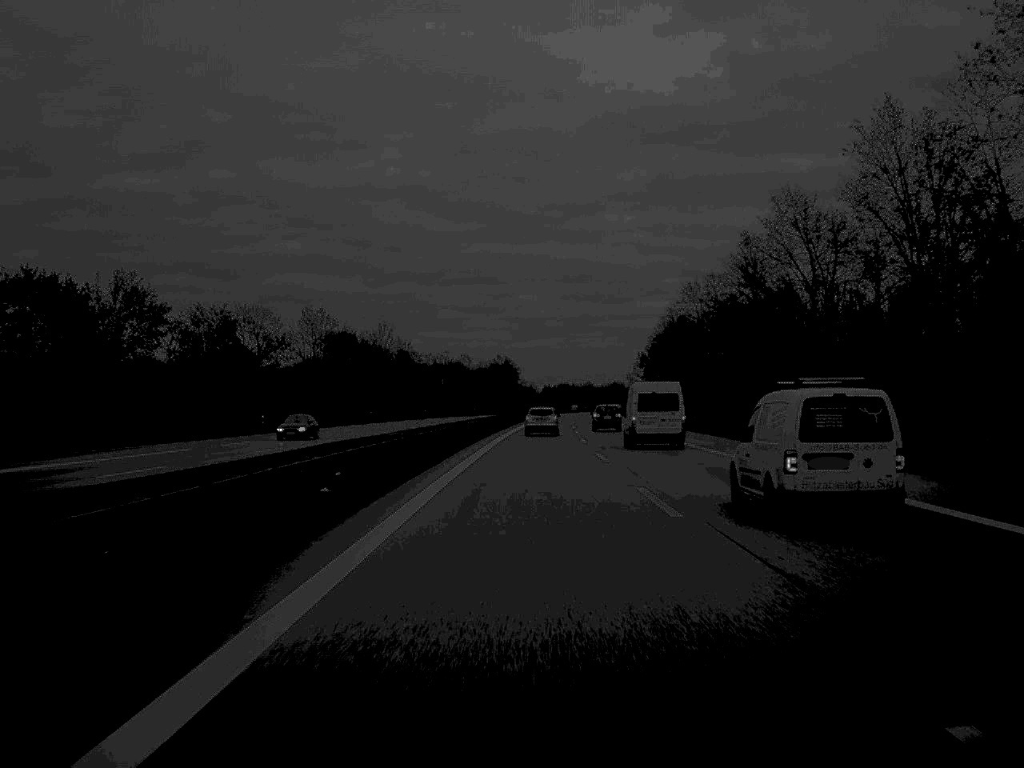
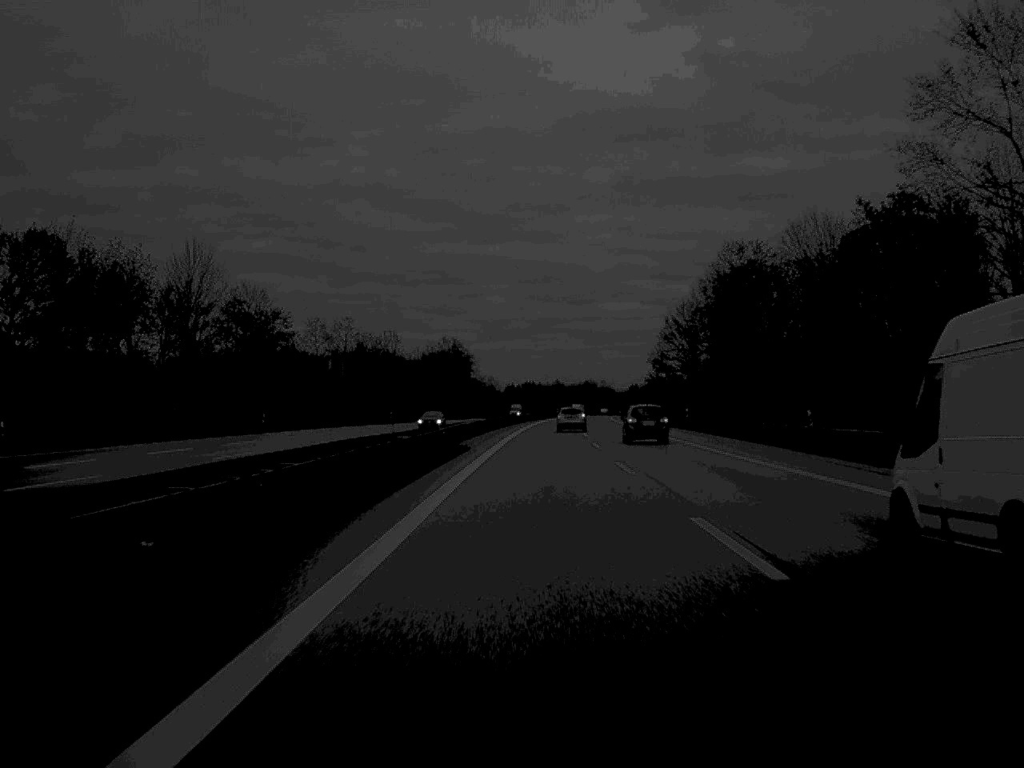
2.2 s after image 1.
(+1.4, +96.5) m; +2°
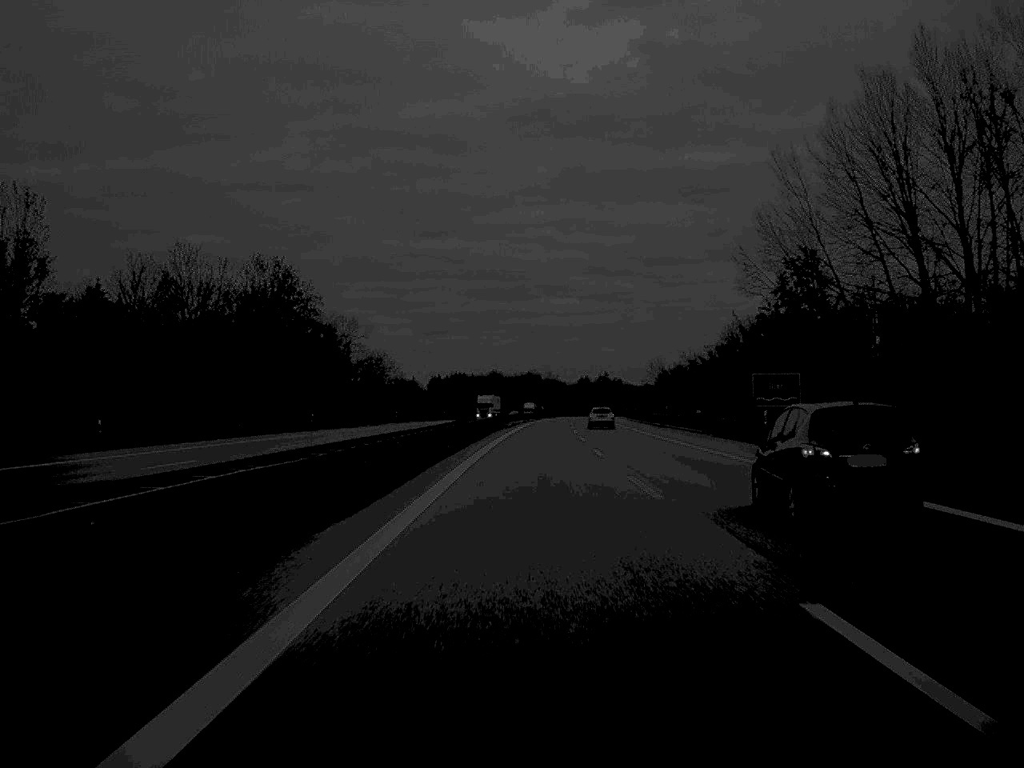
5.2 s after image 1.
(+3.4, +132.6) m; +3°
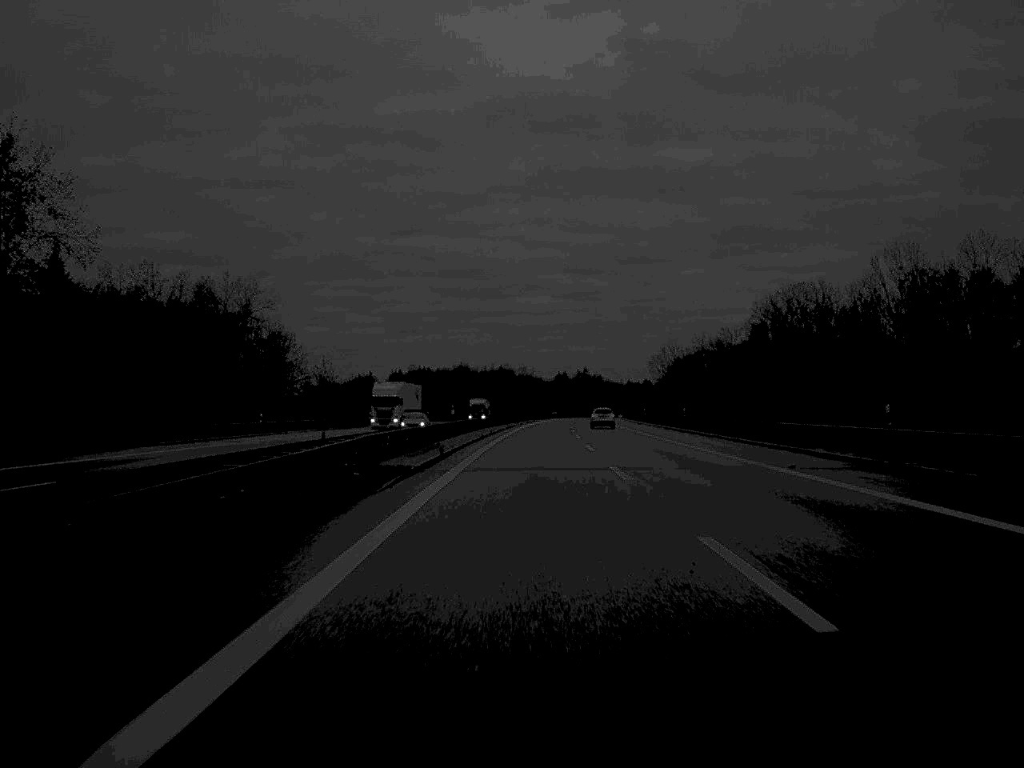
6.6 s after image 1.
(+0.7, +66.1) m; +1°
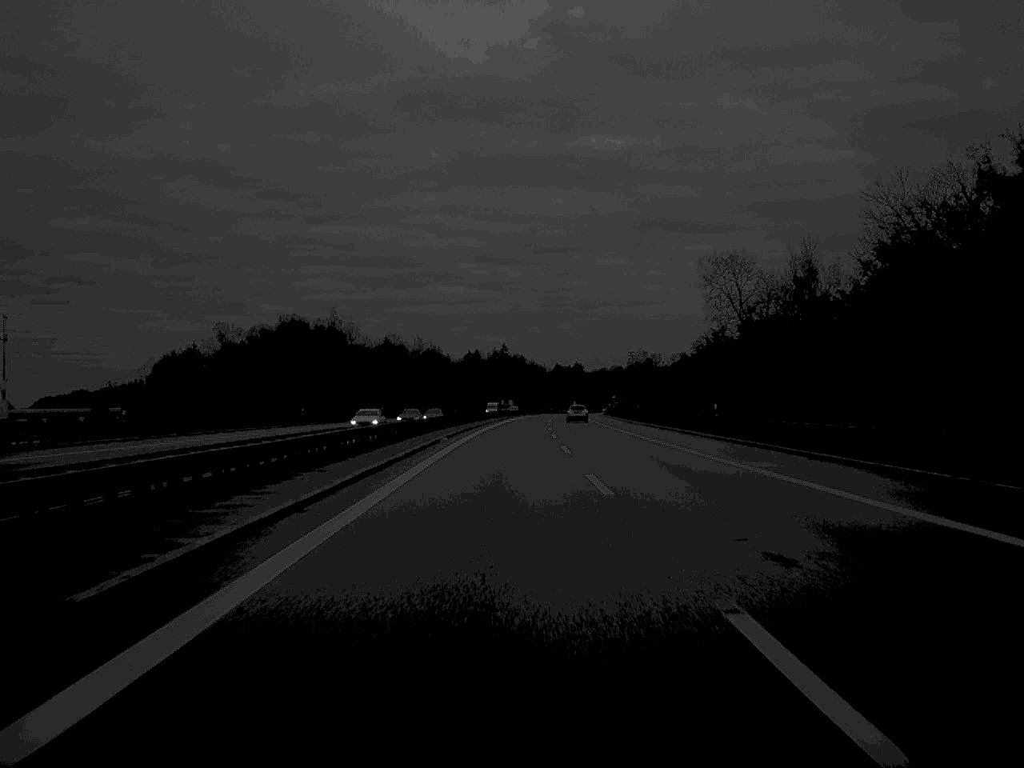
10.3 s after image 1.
(+4.8, +165.9) m; +4°
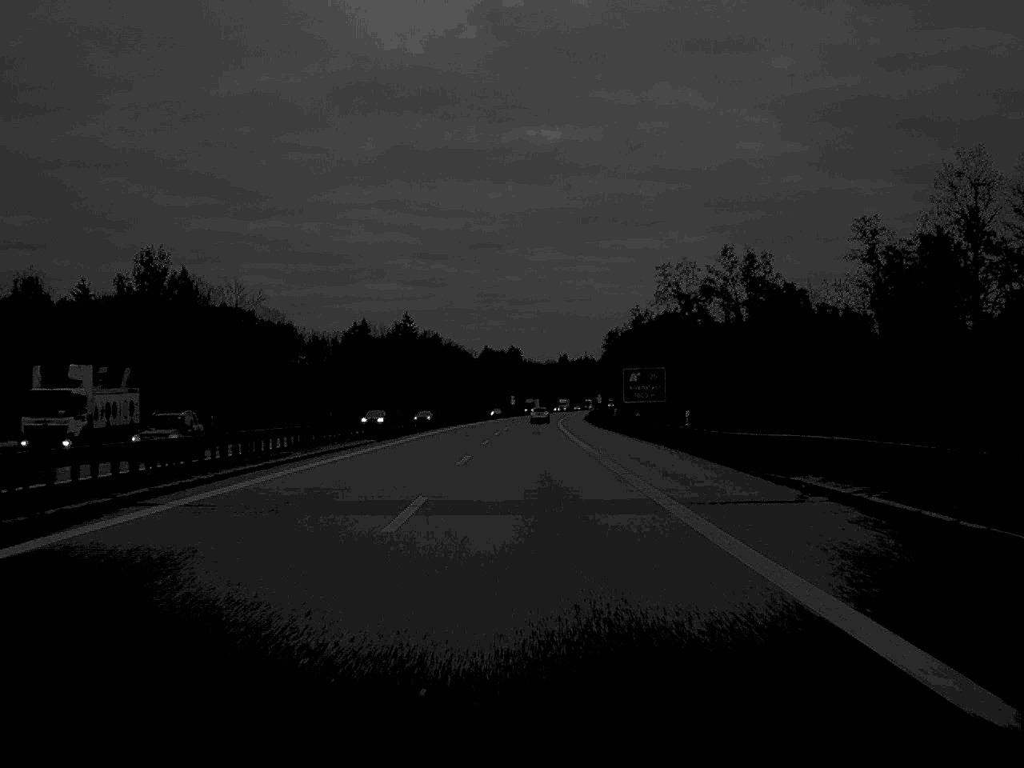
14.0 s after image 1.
(+5.2, +166.2) m; +3°
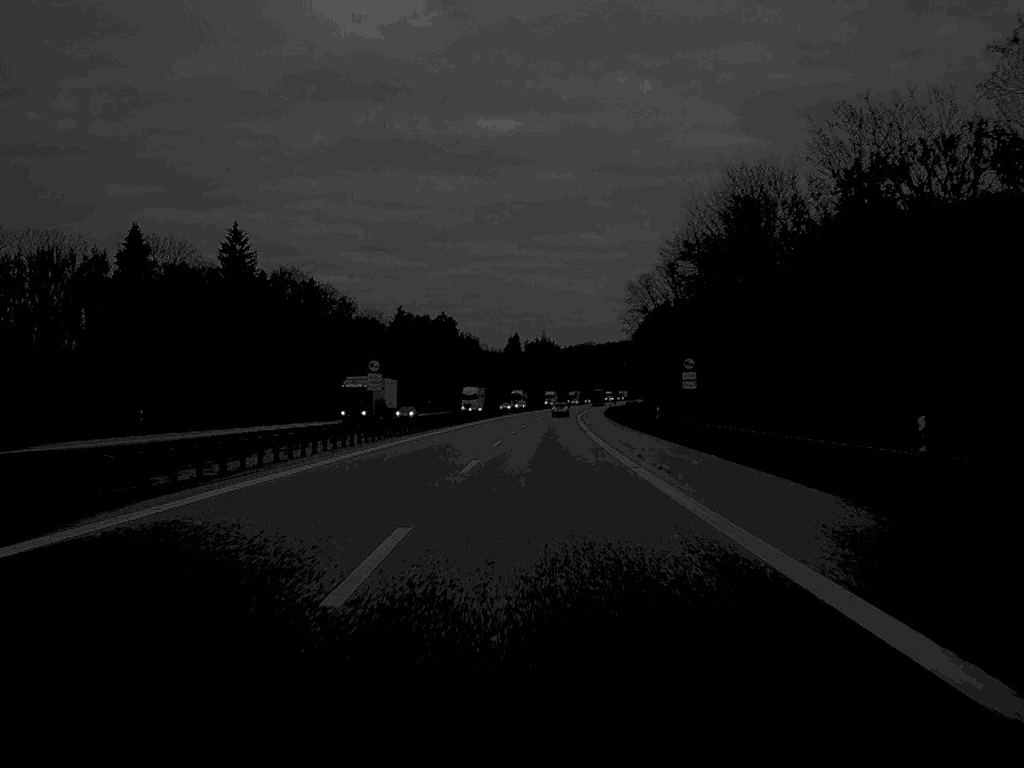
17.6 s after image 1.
(+2.3, +166.5) m; +2°
